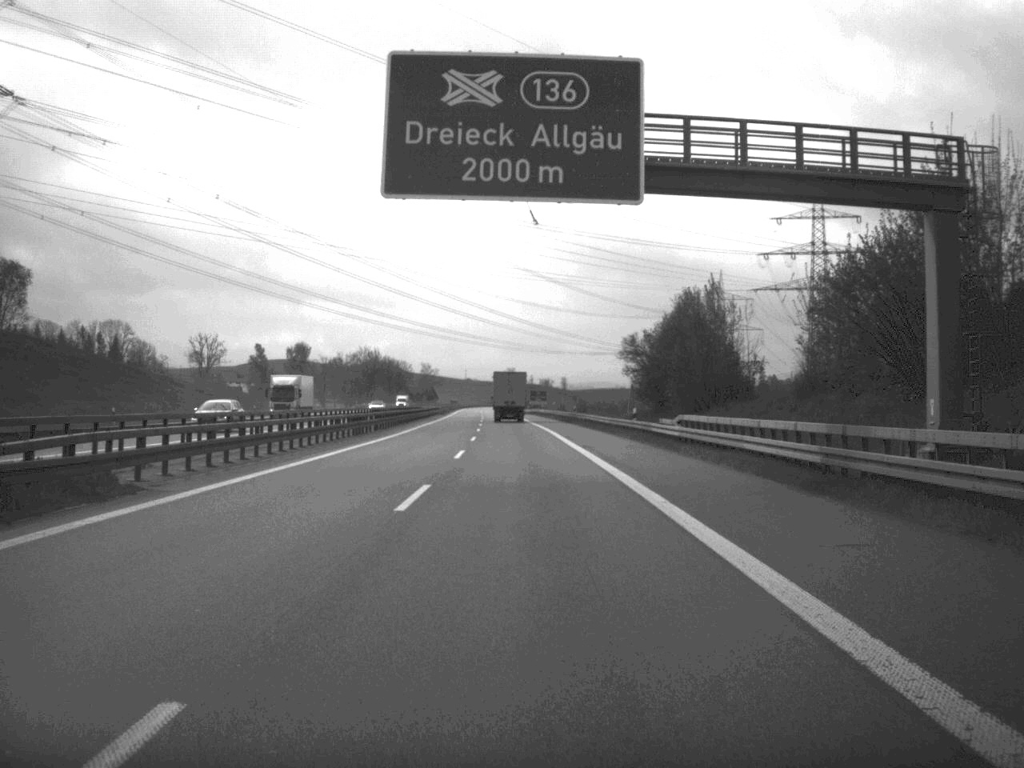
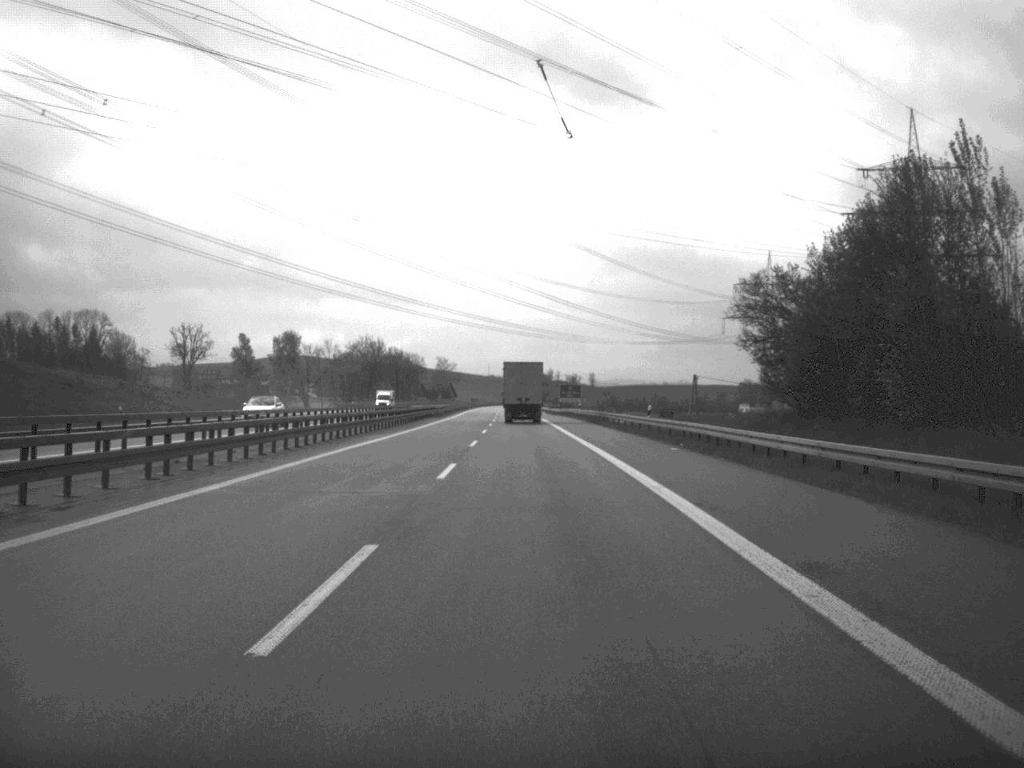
(-0.5, +46.1) m; -1°
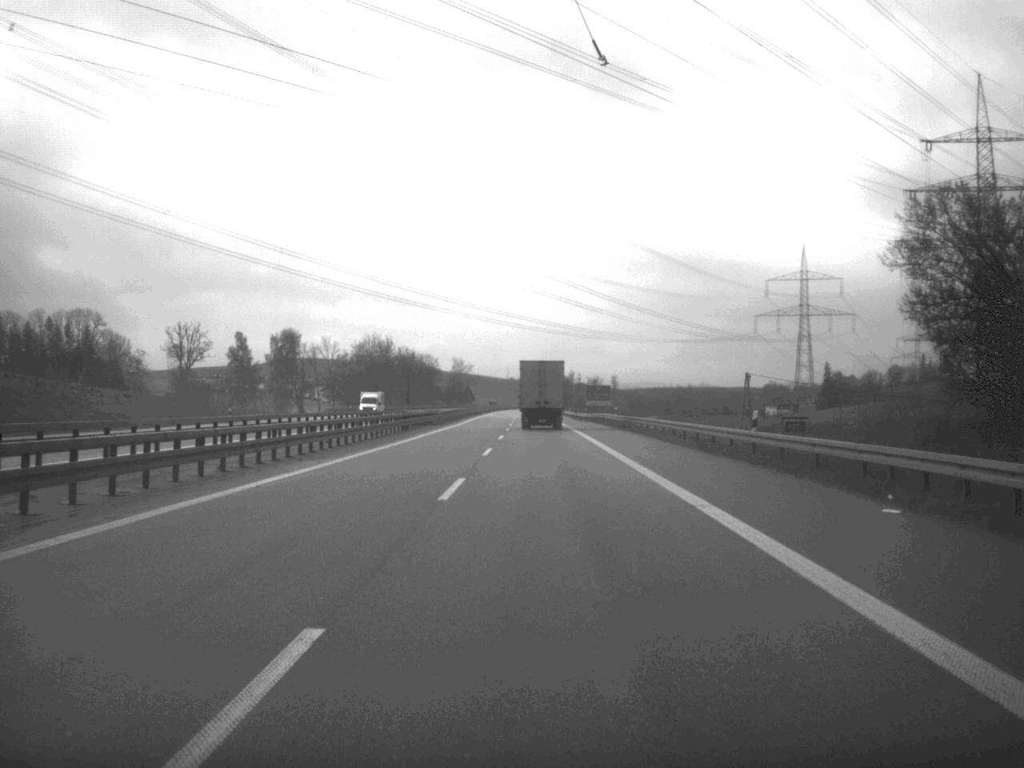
(-0.2, +22.5) m; -1°
